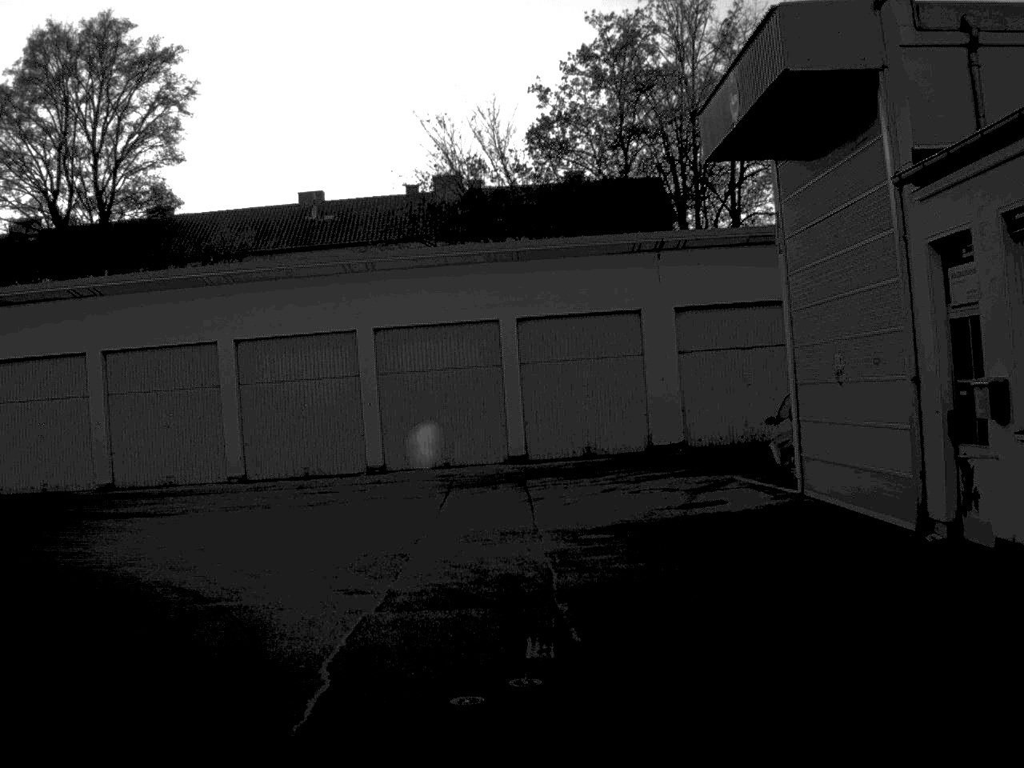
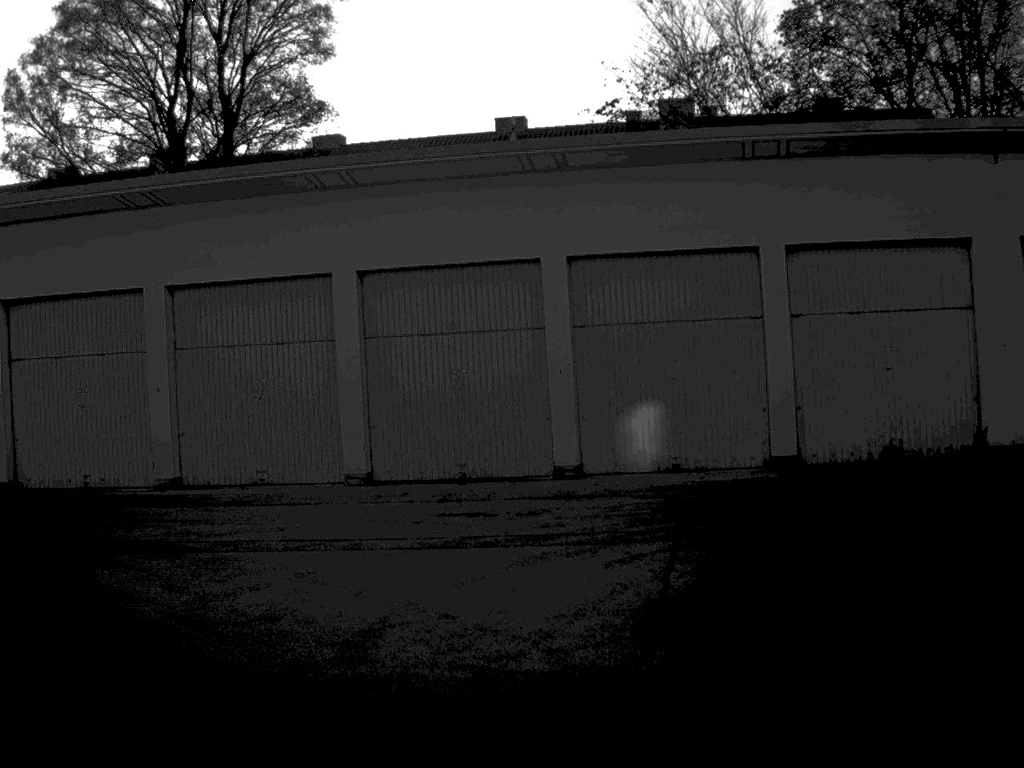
(-0.5, +10.8) m; -11°
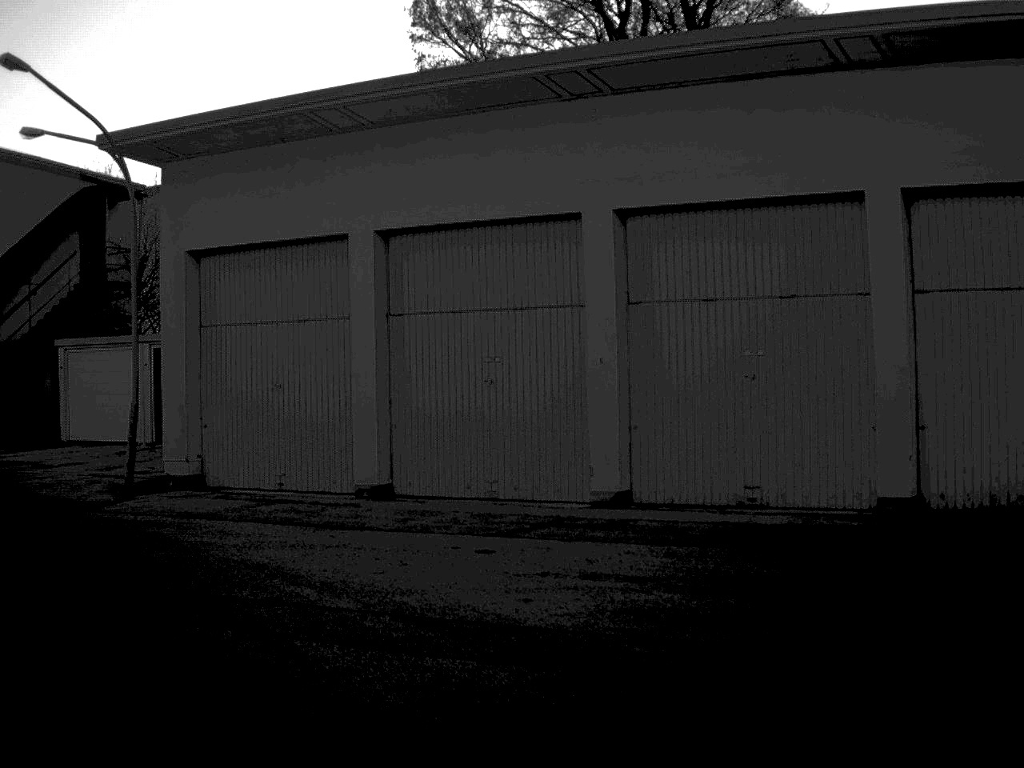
(-1.3, +7.1) m; -21°
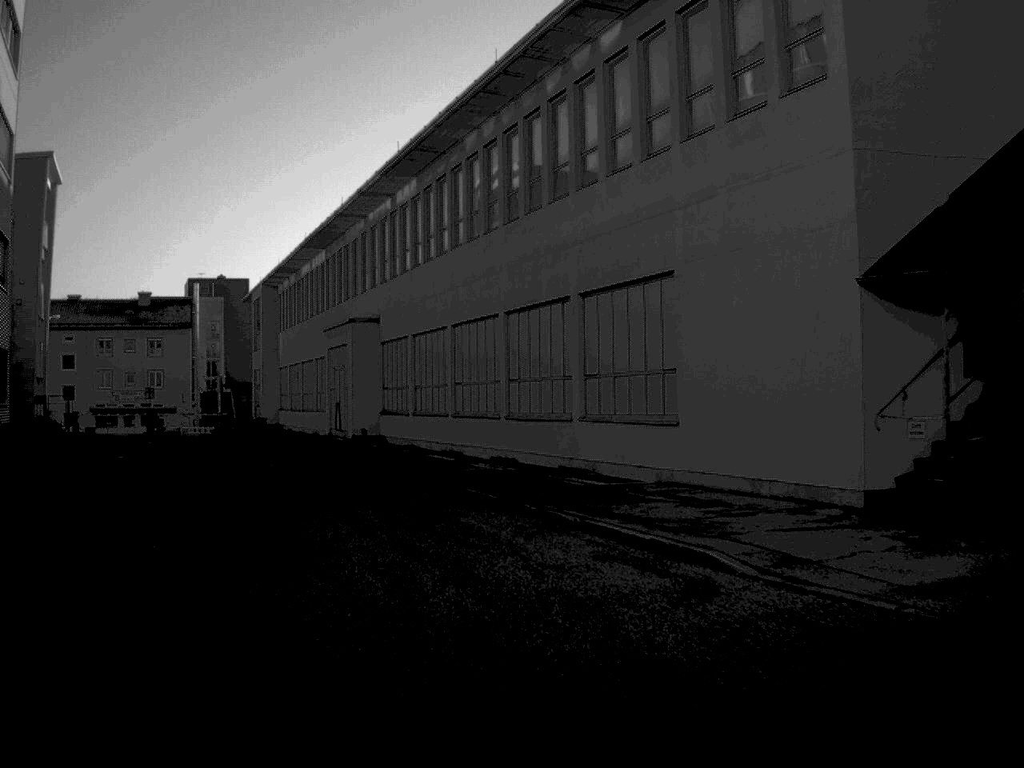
(-6.6, +15.4) m; -43°
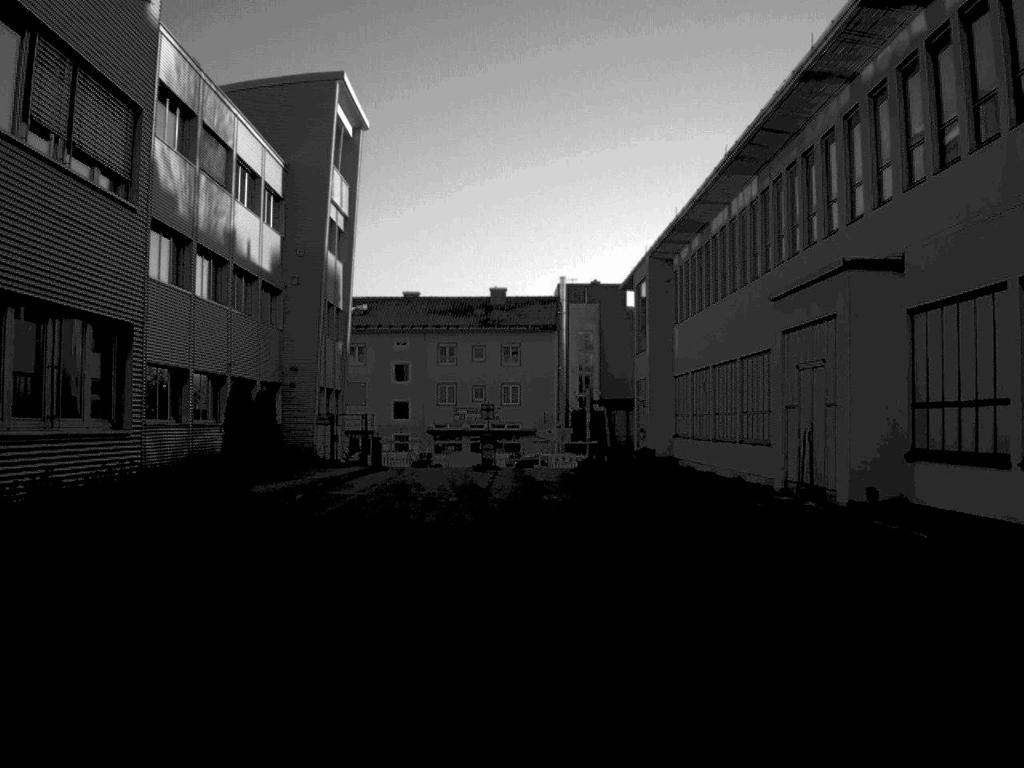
(-4.0, +20.1) m; -16°
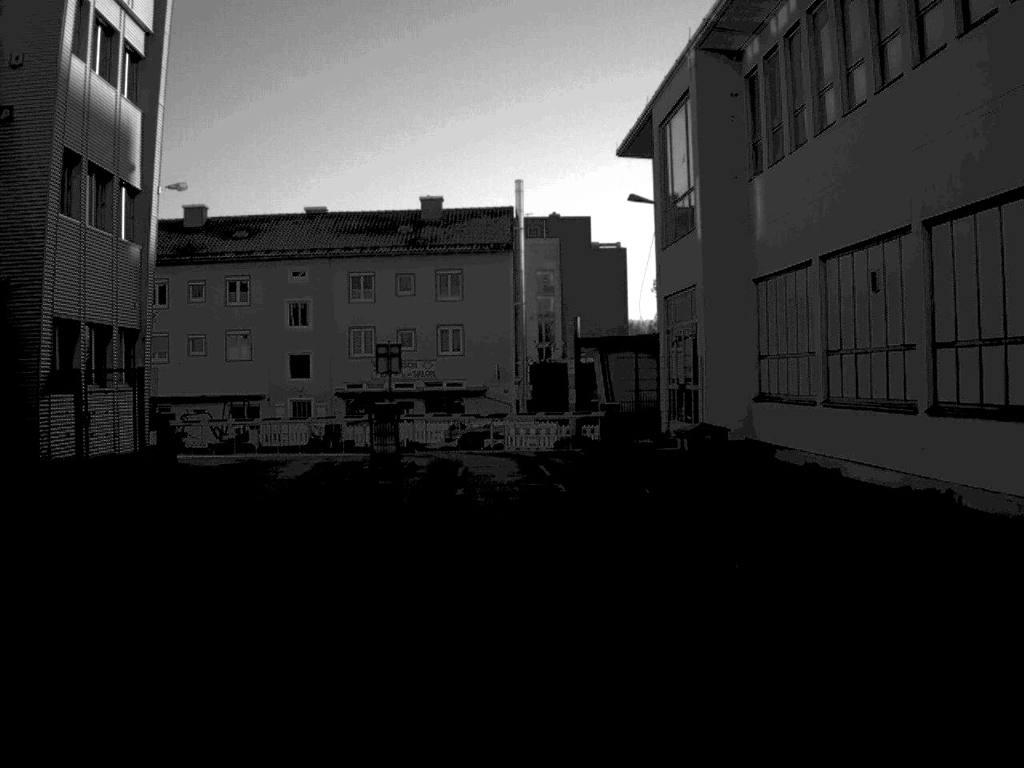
(+0.3, +23.3) m; +2°
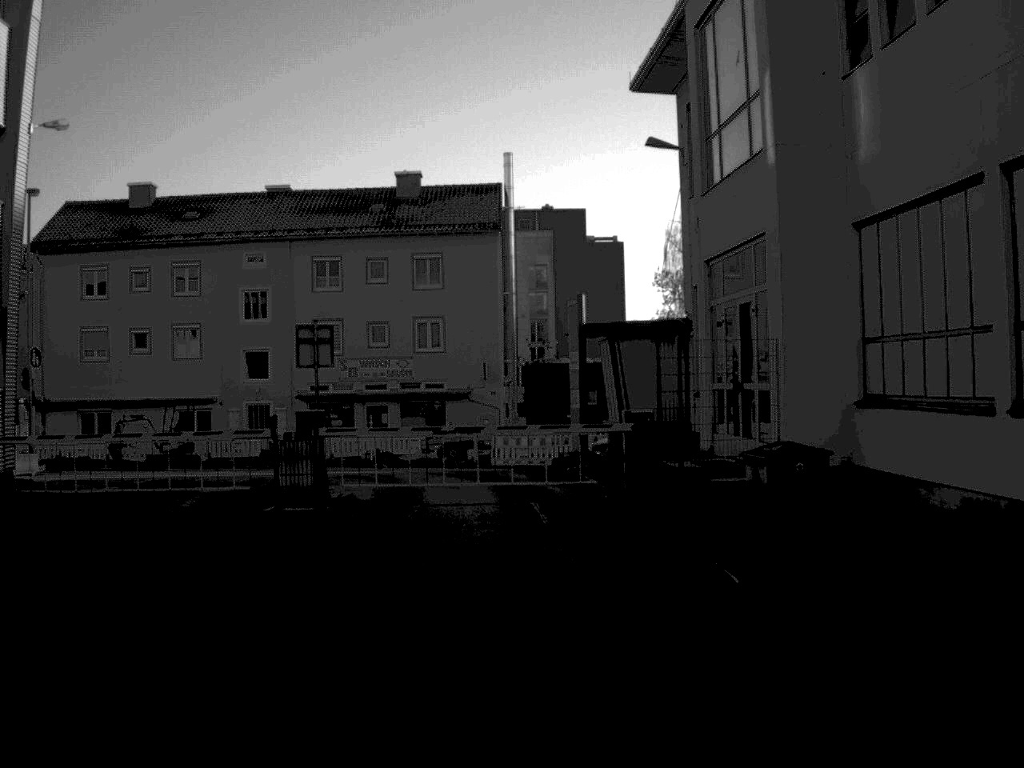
(+0.1, +7.9) m; 0°
